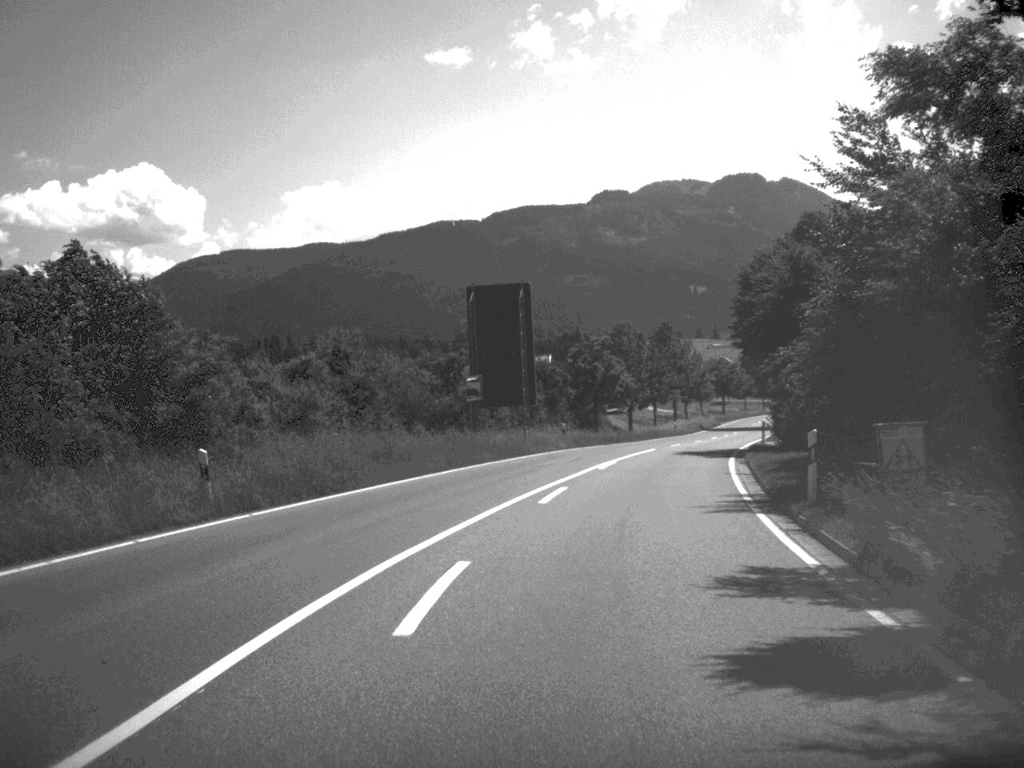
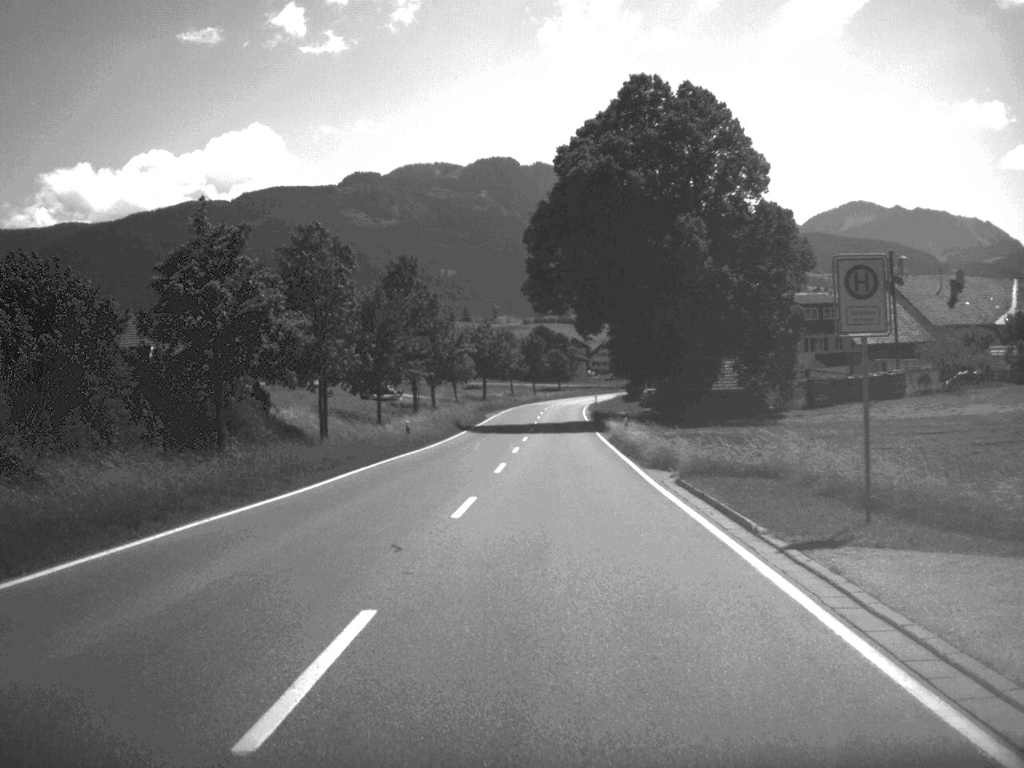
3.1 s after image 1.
(+5.9, +49.1) m; +11°
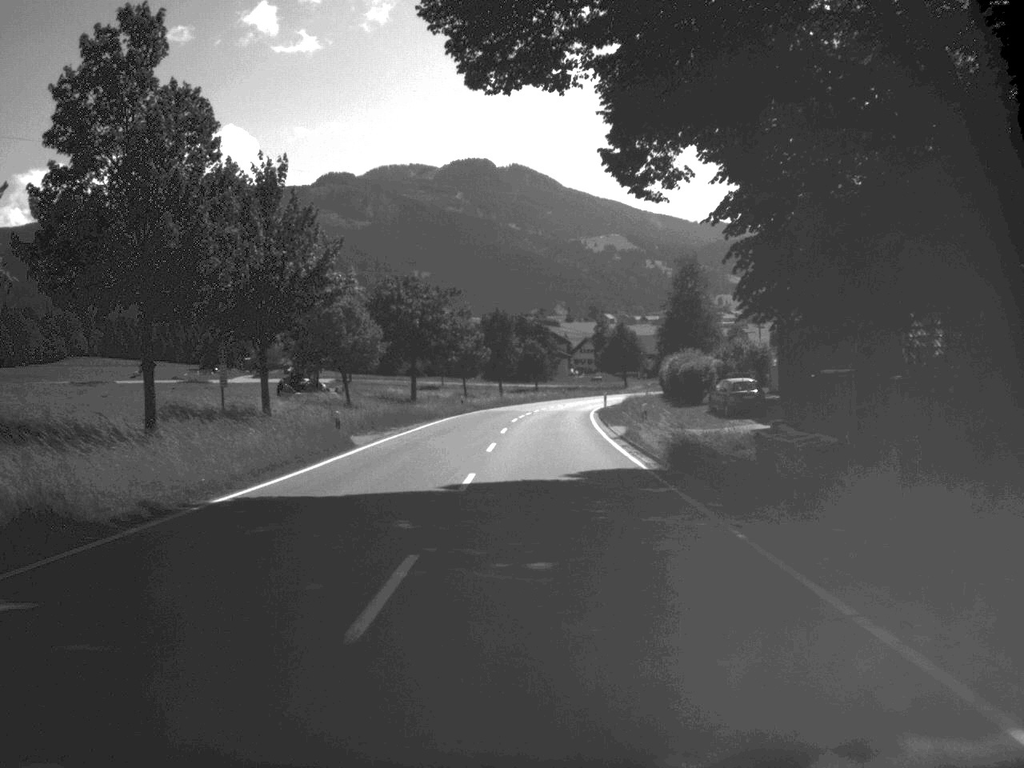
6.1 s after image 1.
(+1.0, +56.7) m; +1°
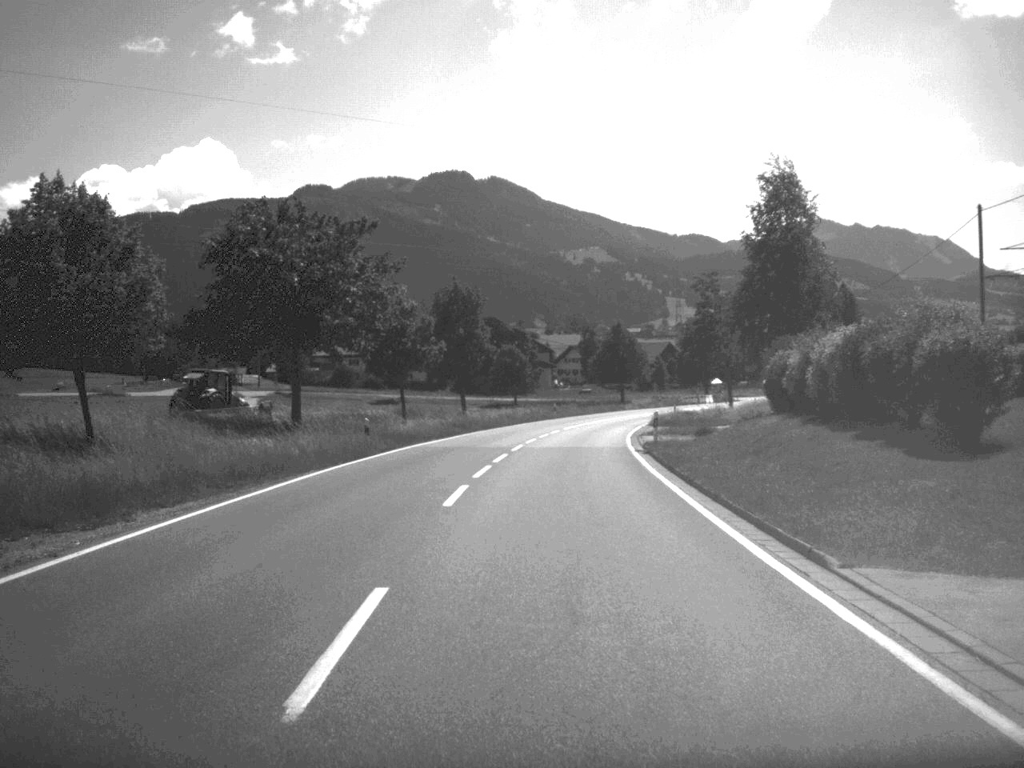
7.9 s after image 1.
(+0.2, +36.9) m; +1°
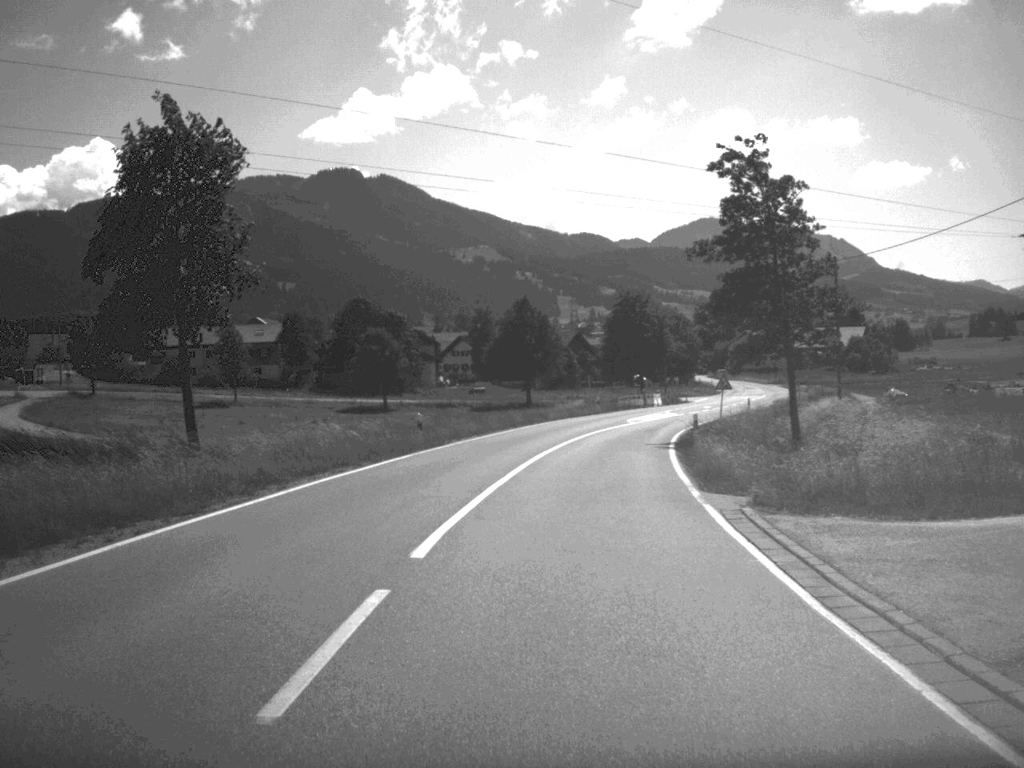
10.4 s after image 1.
(+1.7, +46.9) m; +5°
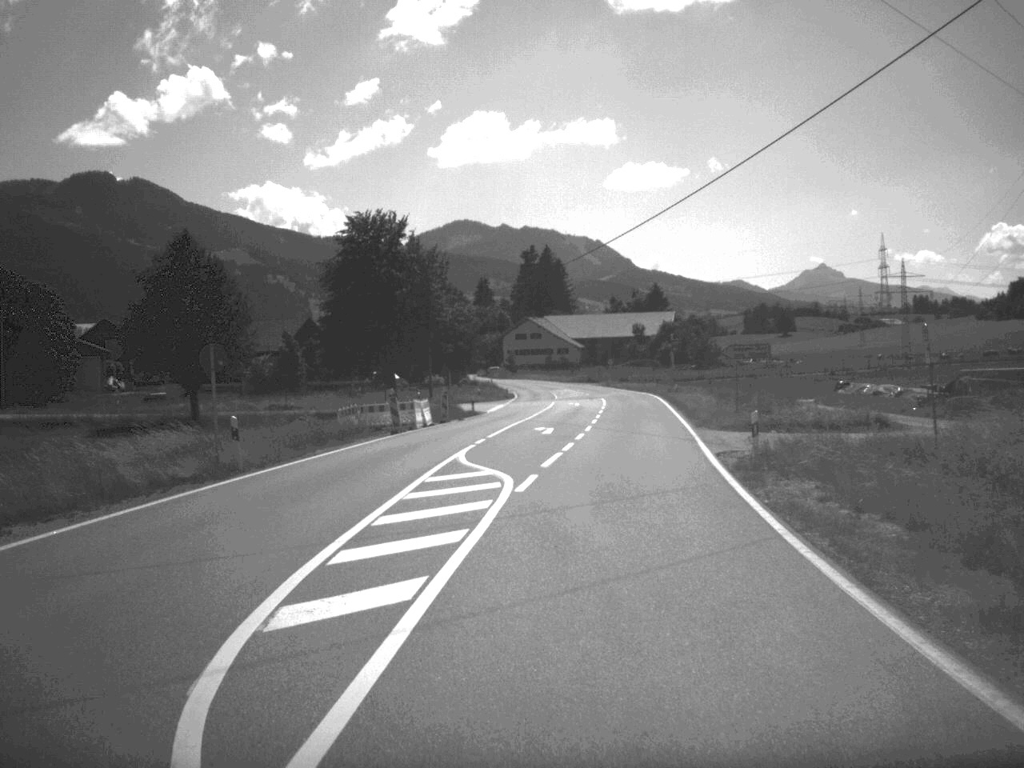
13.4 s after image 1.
(+5.4, +58.4) m; +11°
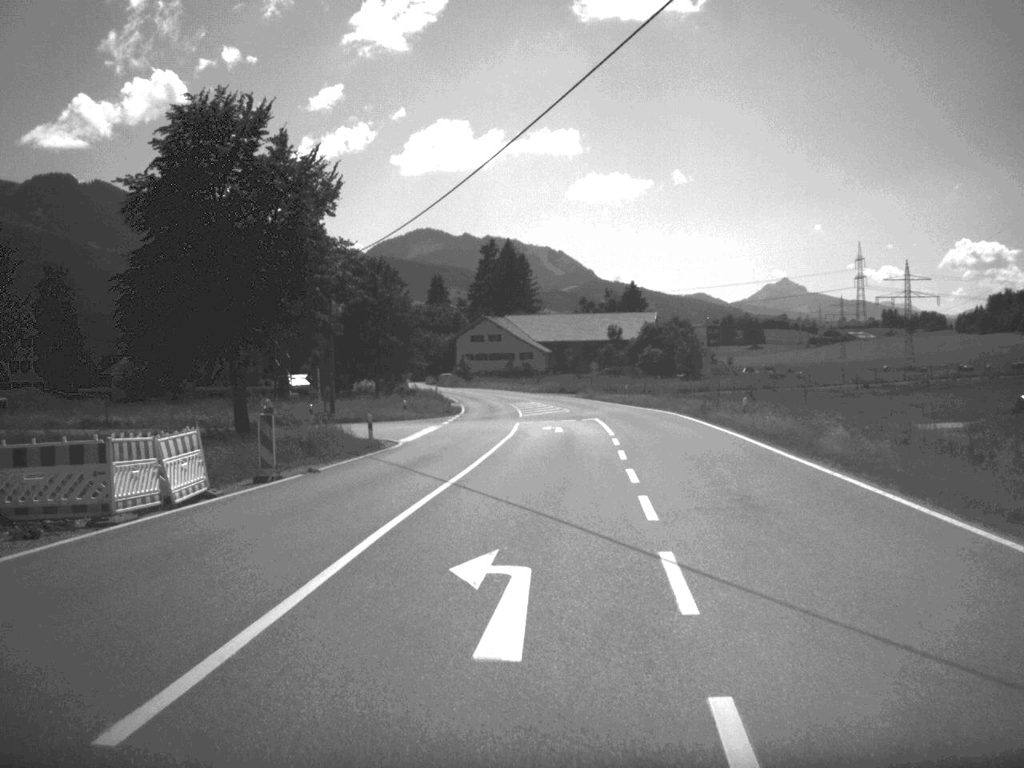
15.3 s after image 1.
(+0.4, +32.0) m; +2°
